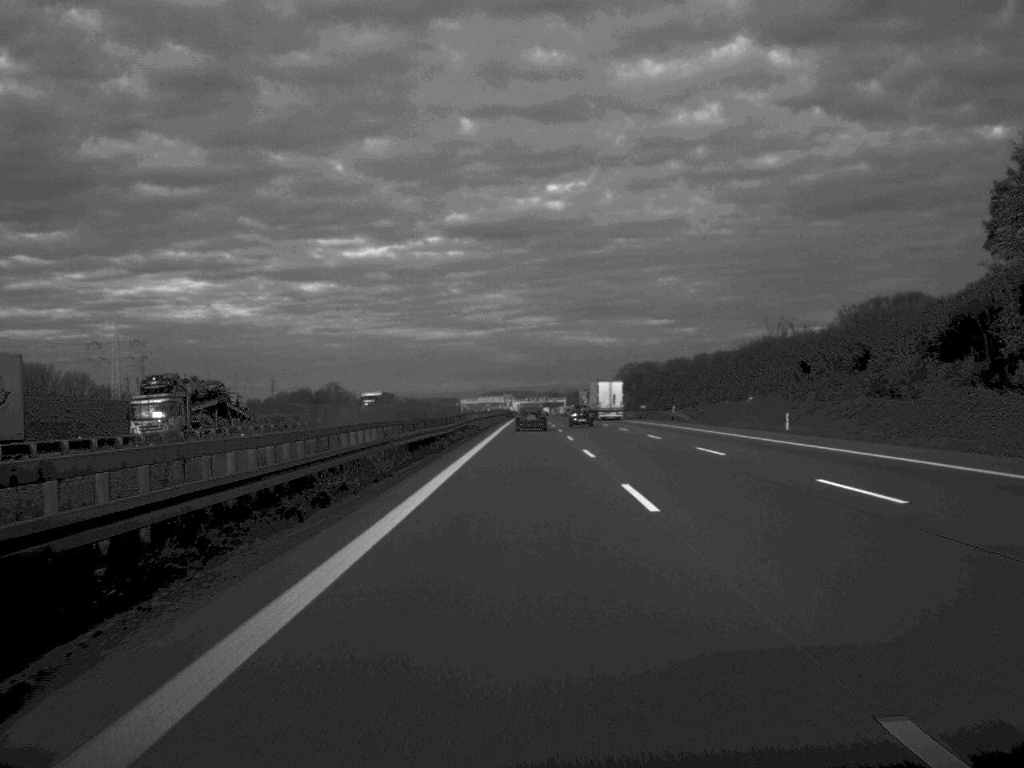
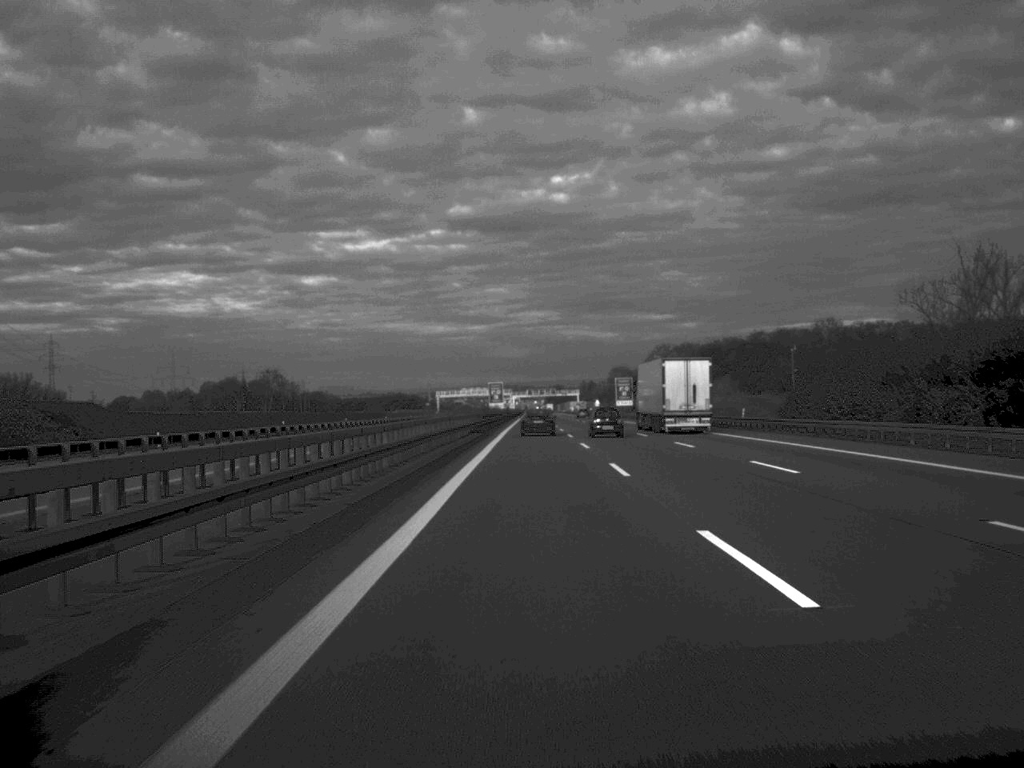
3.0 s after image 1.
(-0.1, +134.5) m; 0°
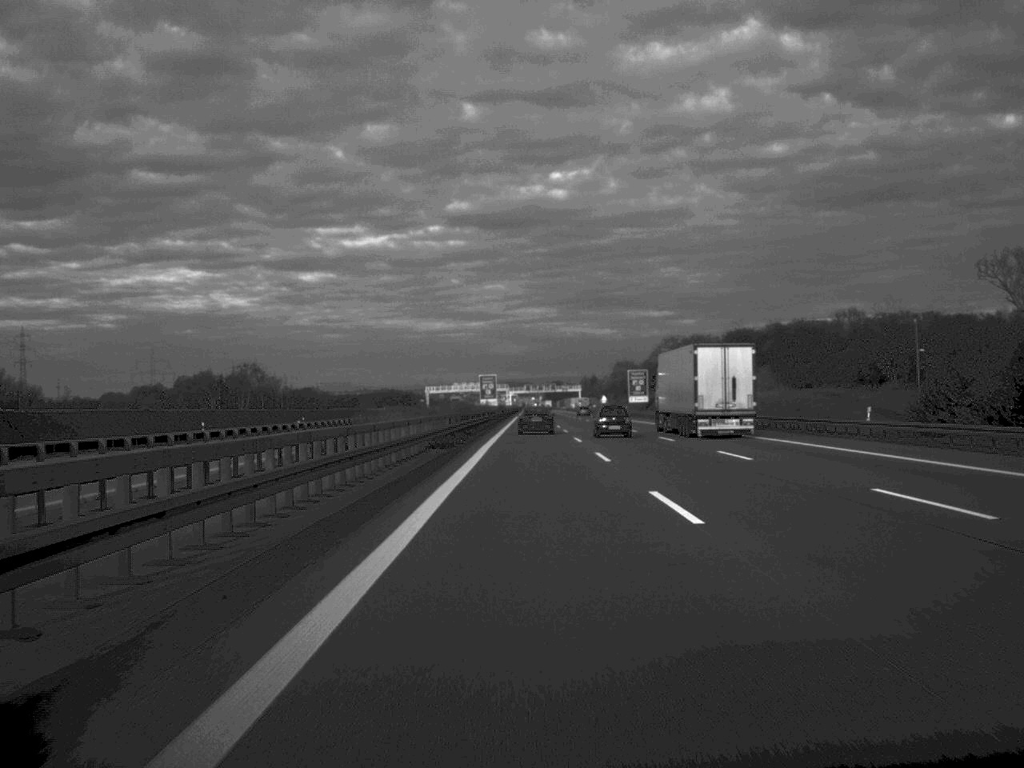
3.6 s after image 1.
(0.0, +30.2) m; 0°
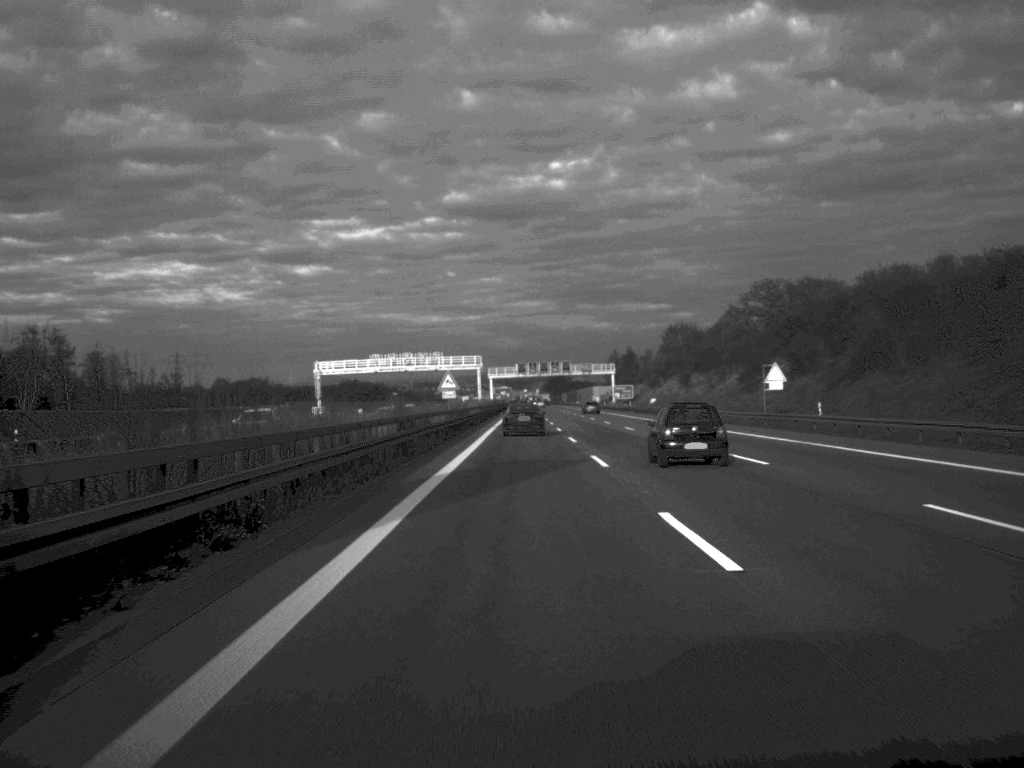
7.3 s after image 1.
(+0.4, +166.0) m; 0°
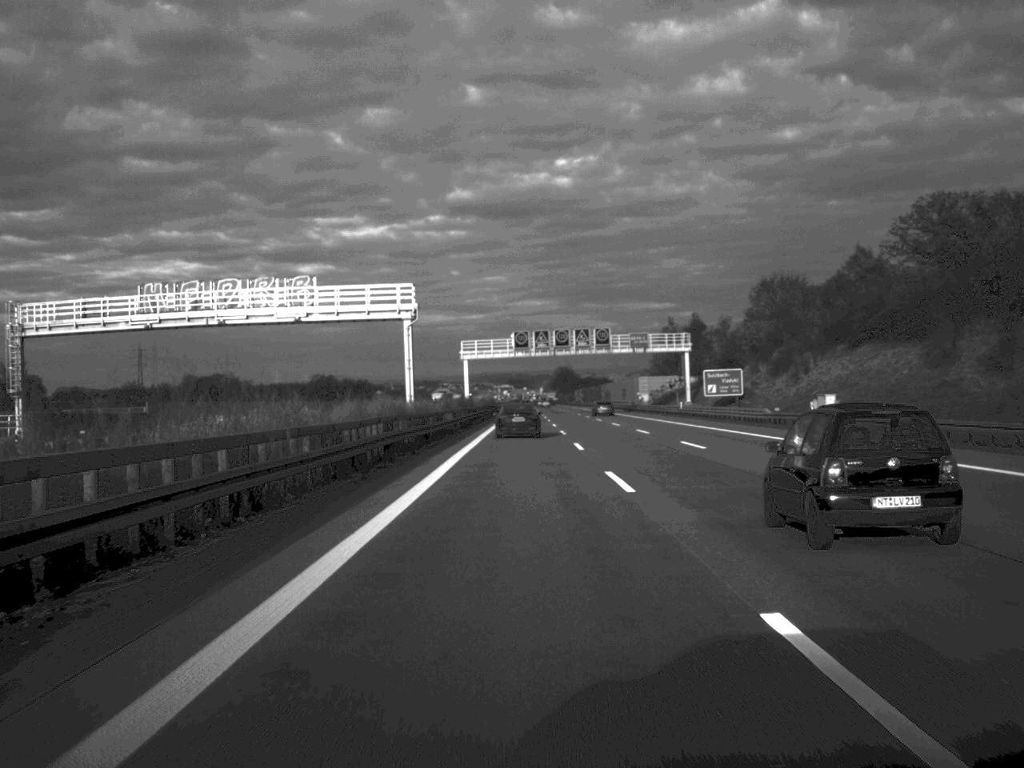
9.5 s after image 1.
(-0.2, +98.8) m; 0°
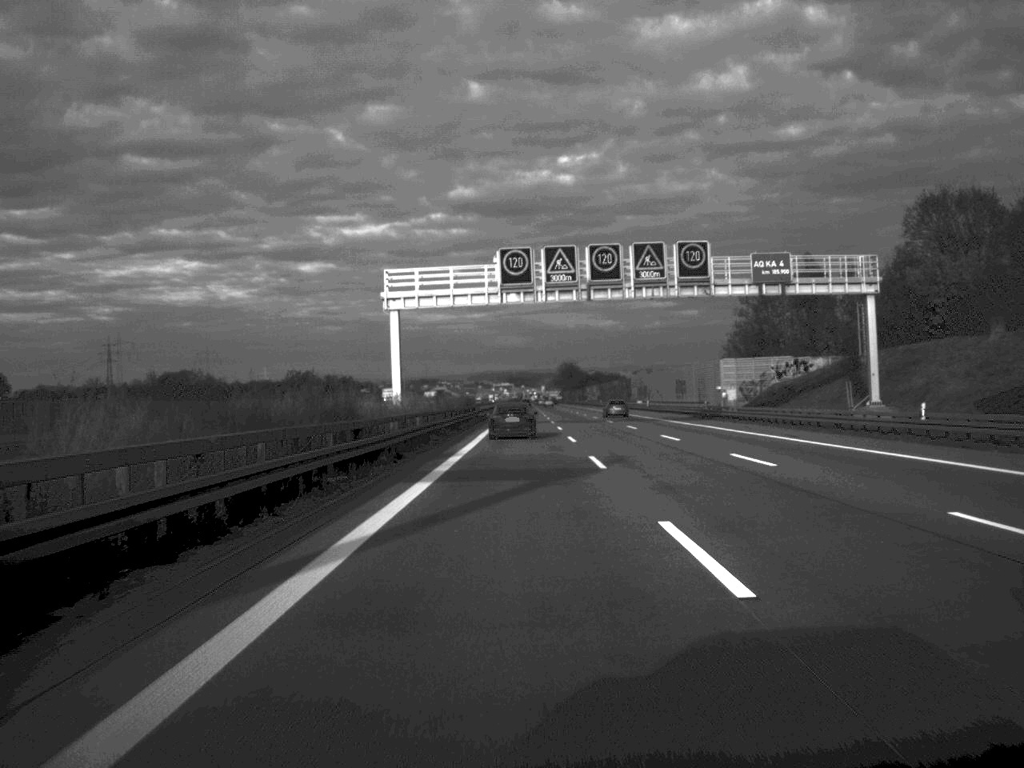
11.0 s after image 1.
(0.0, +65.3) m; 0°
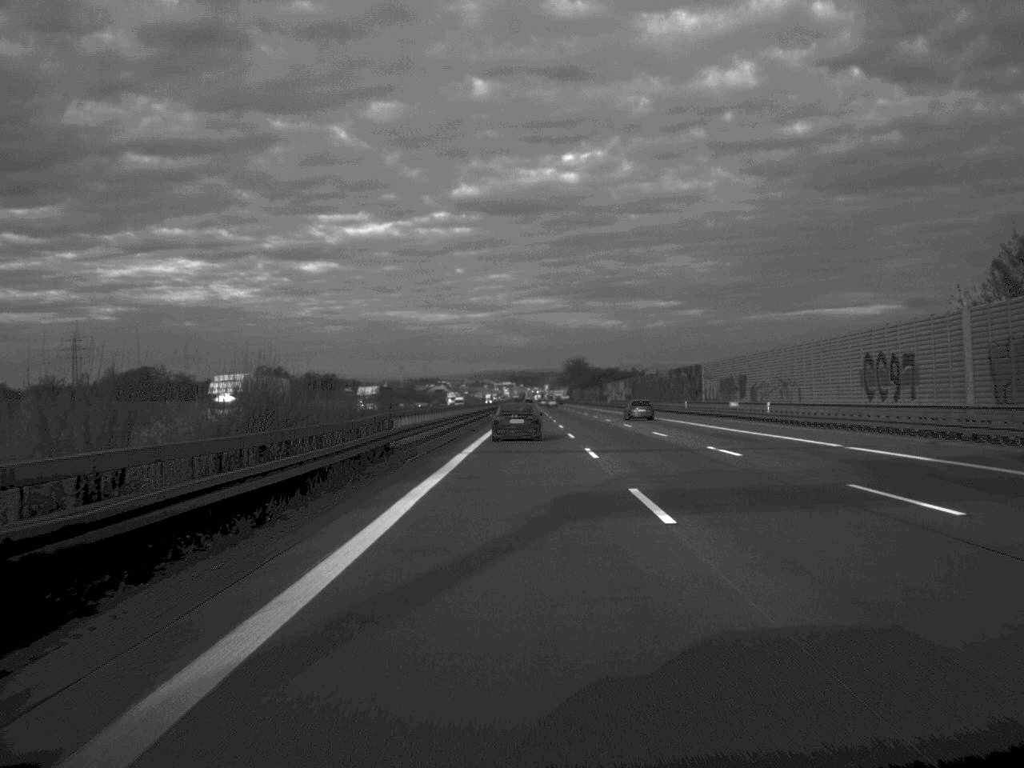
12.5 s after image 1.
(0.0, +66.2) m; 0°
